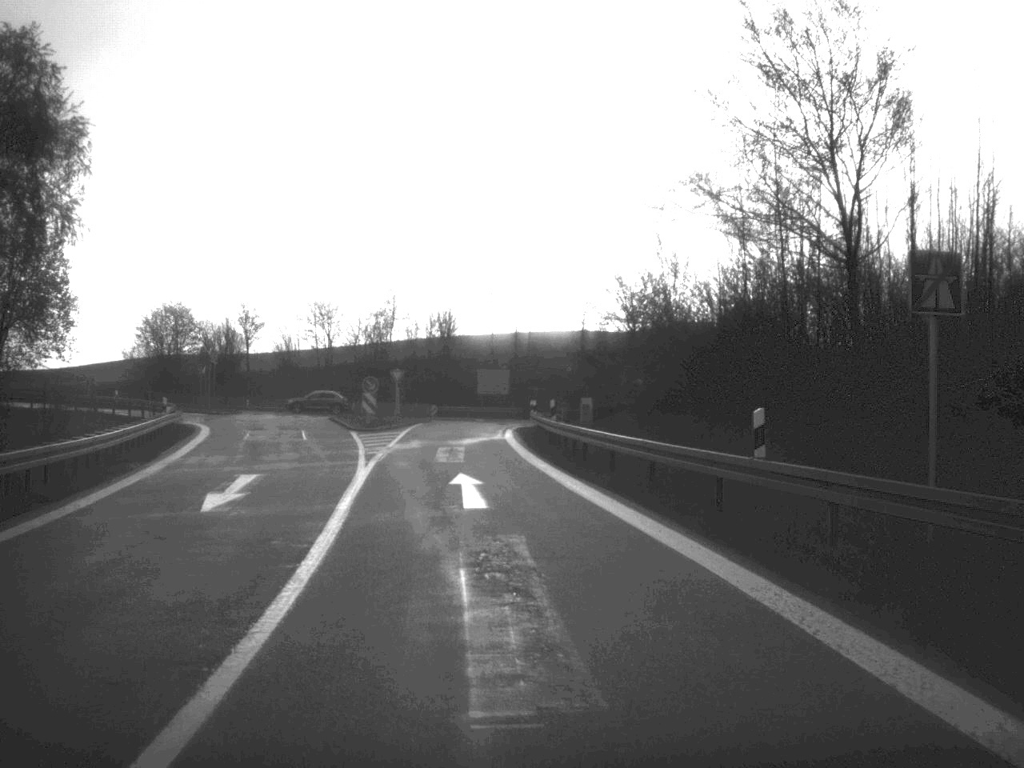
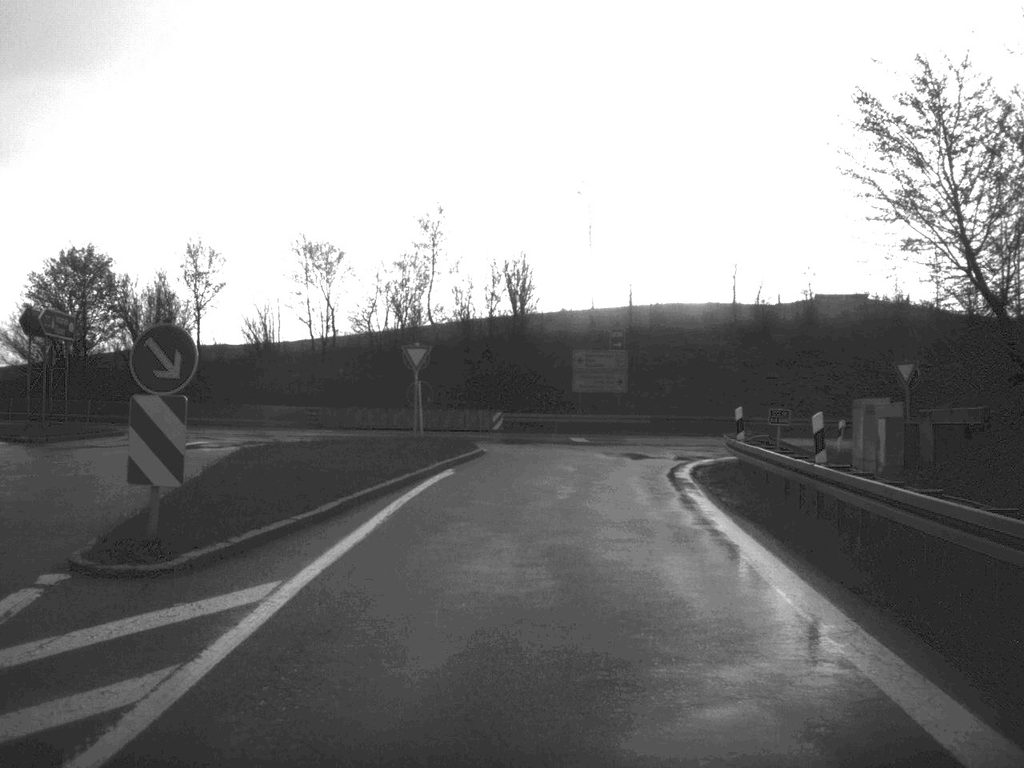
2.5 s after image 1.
(-2.0, +36.9) m; -3°
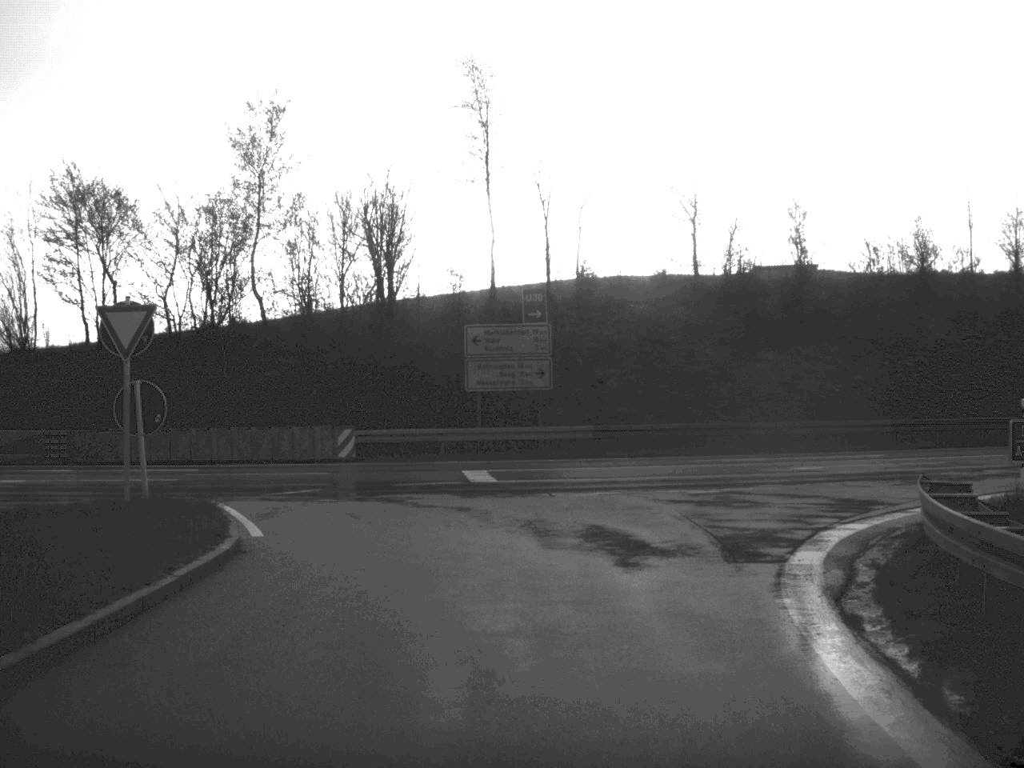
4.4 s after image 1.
(+0.7, +19.2) m; +4°
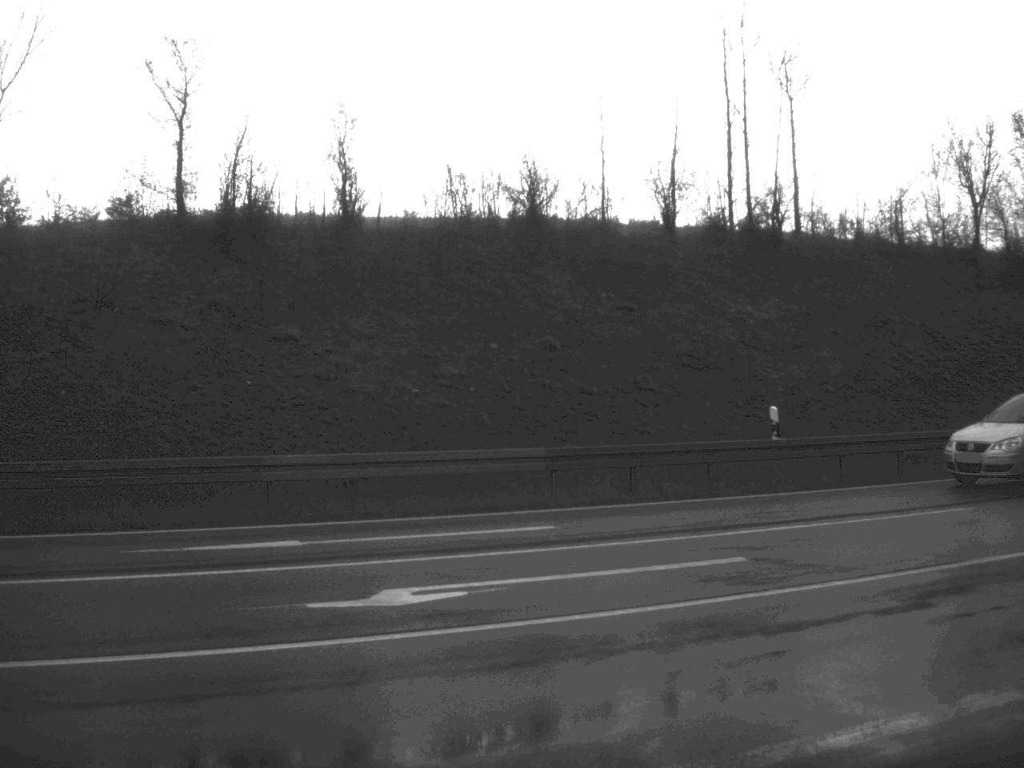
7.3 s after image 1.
(+2.2, +16.5) m; +22°
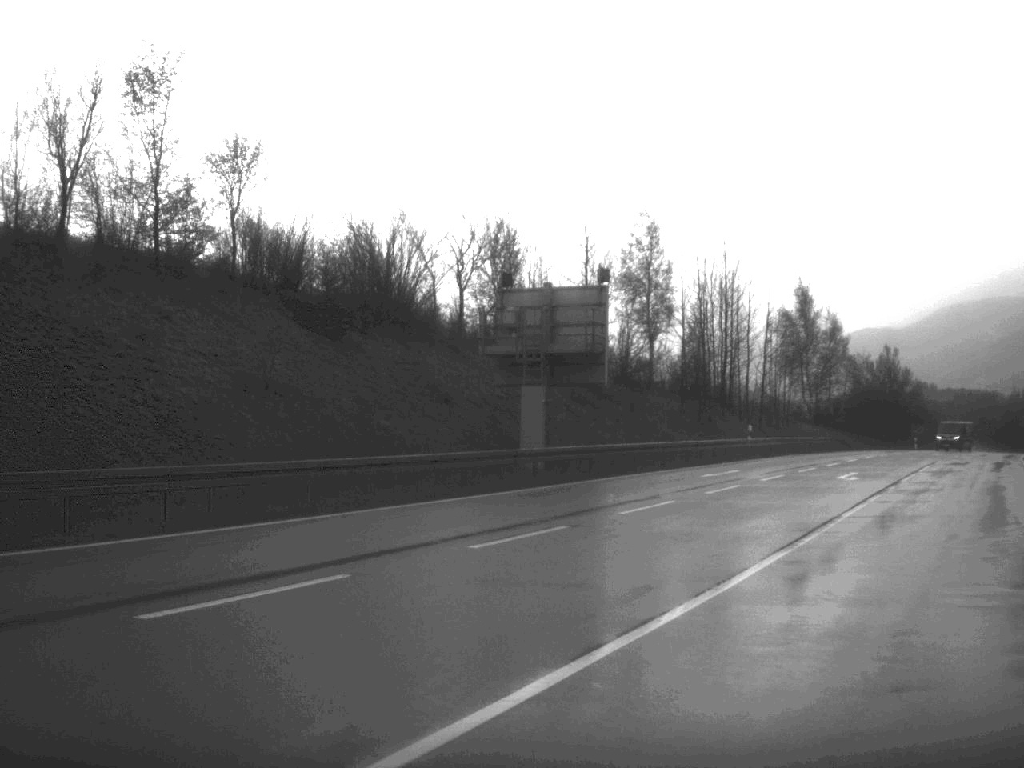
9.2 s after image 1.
(+3.0, +8.2) m; +40°
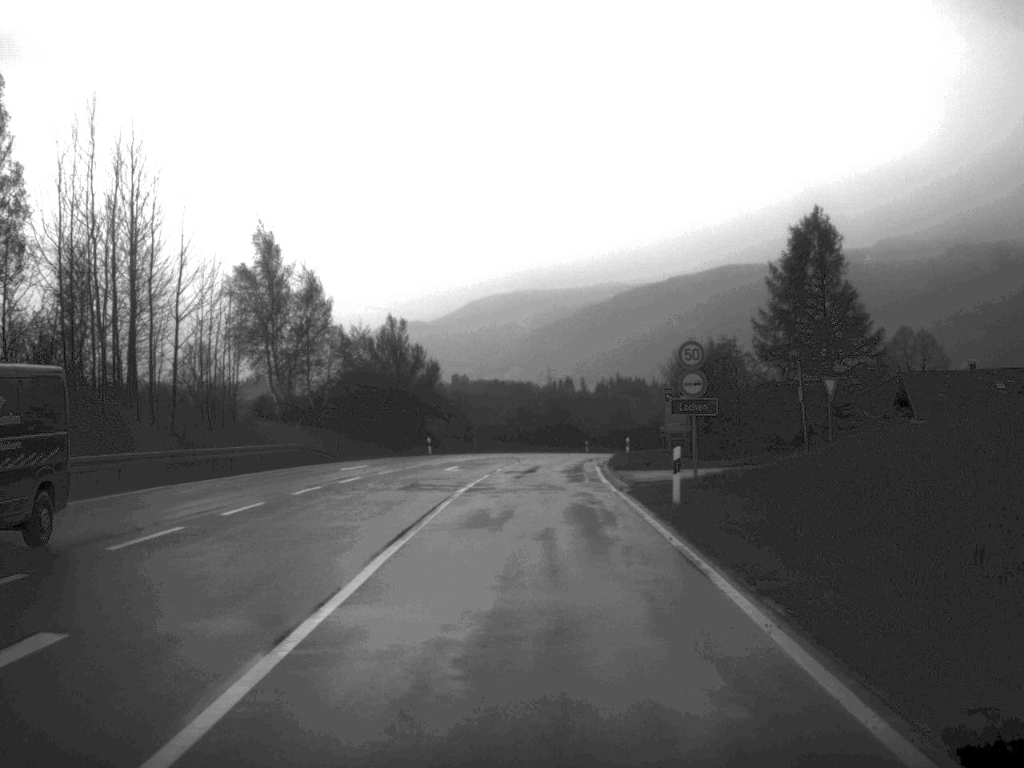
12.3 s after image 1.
(+8.3, +25.9) m; +20°
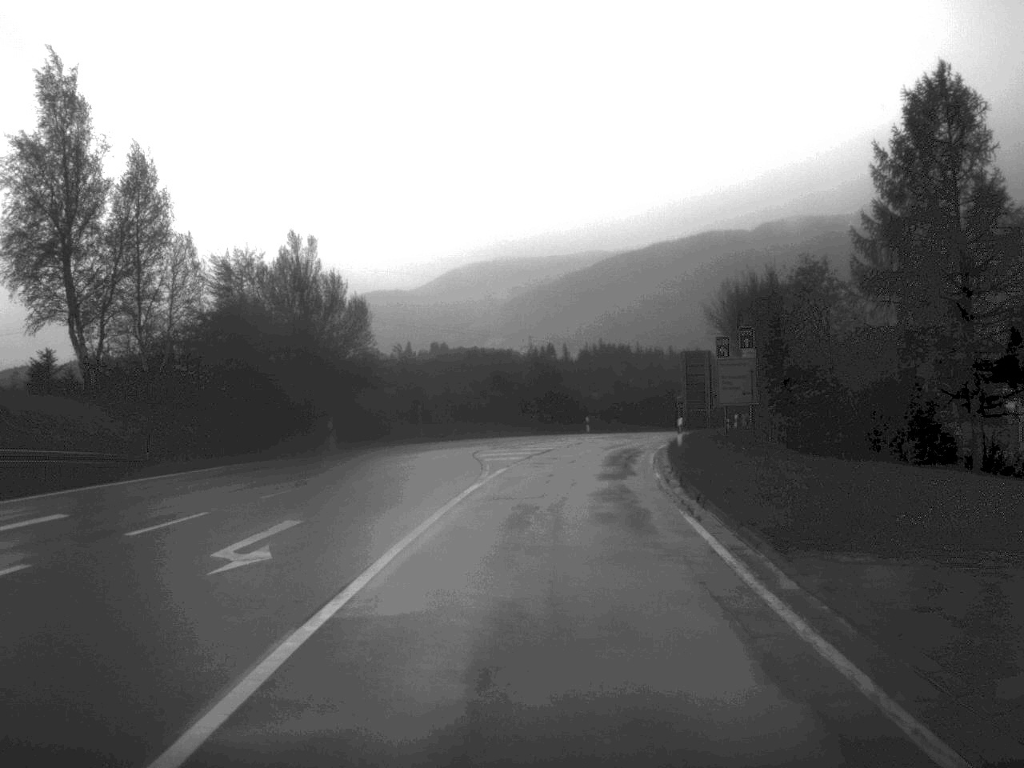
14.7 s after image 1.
(+0.1, +29.1) m; +1°
